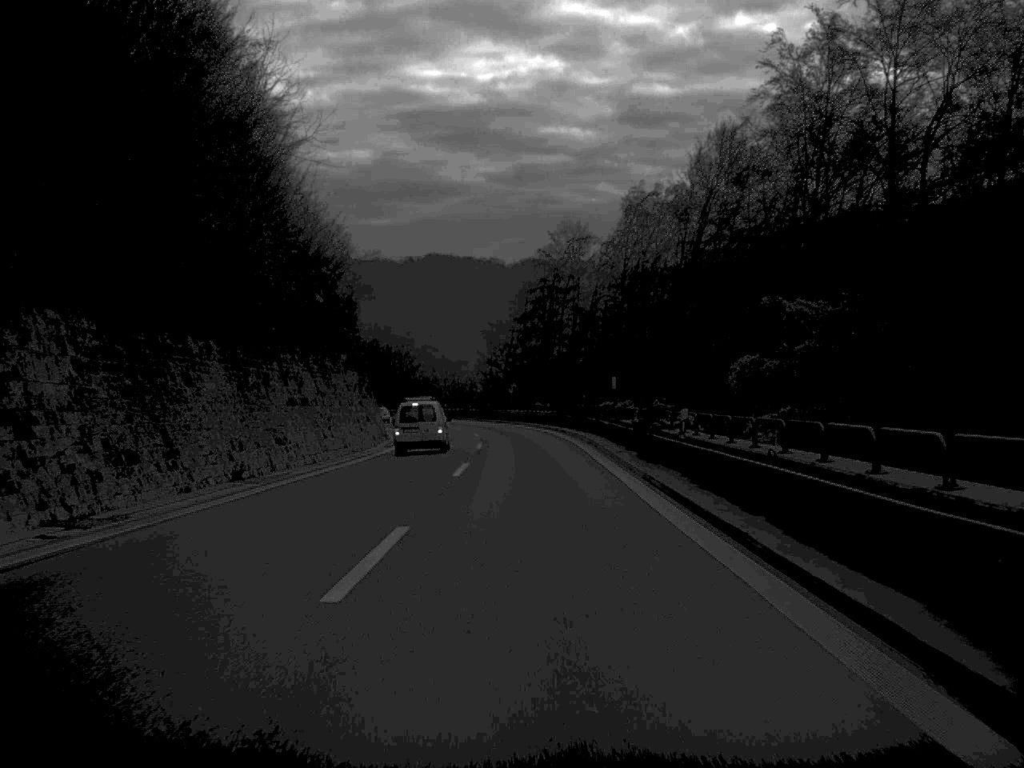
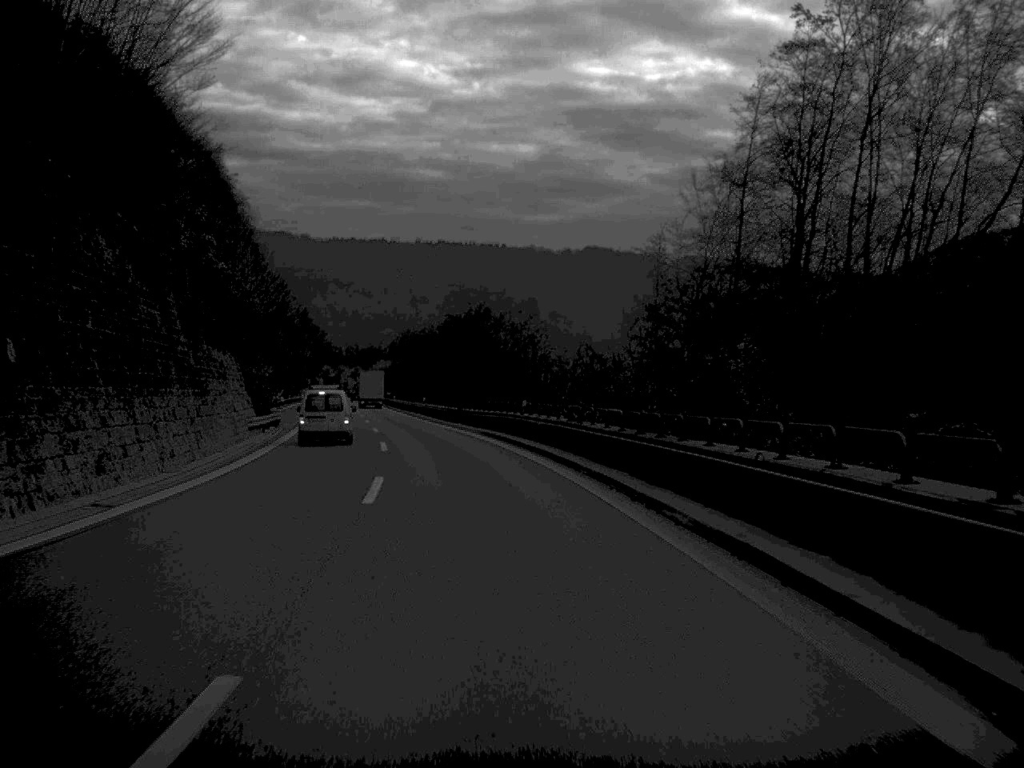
(-2.5, +80.4) m; -7°
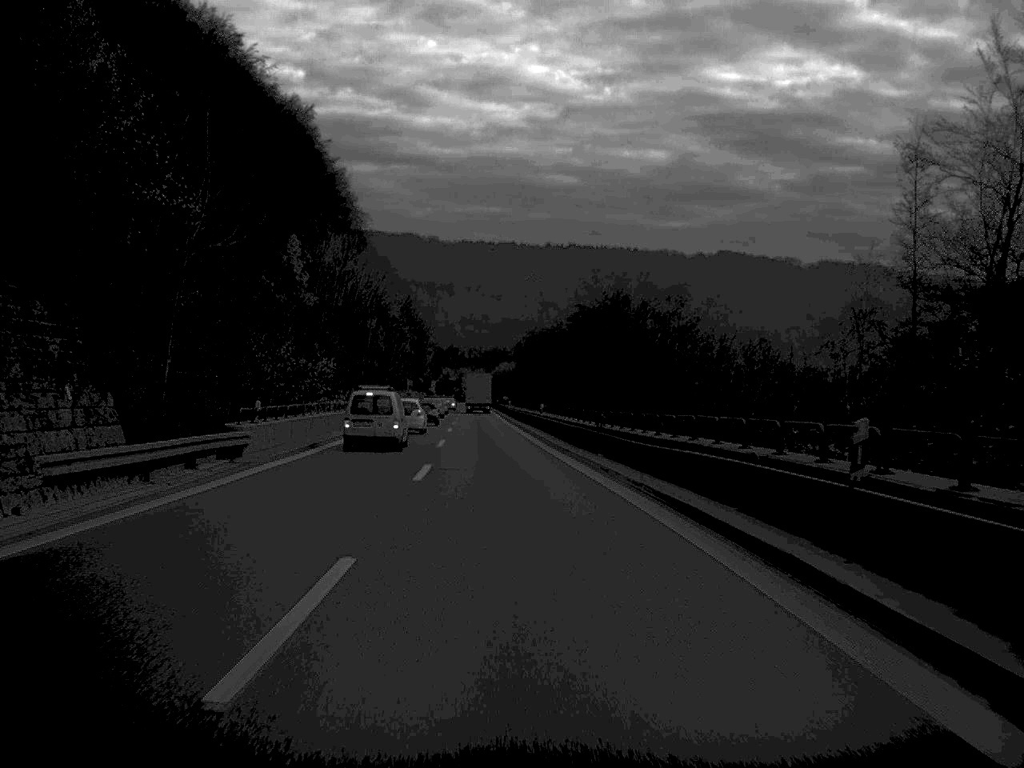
(-1.6, +30.2) m; -6°
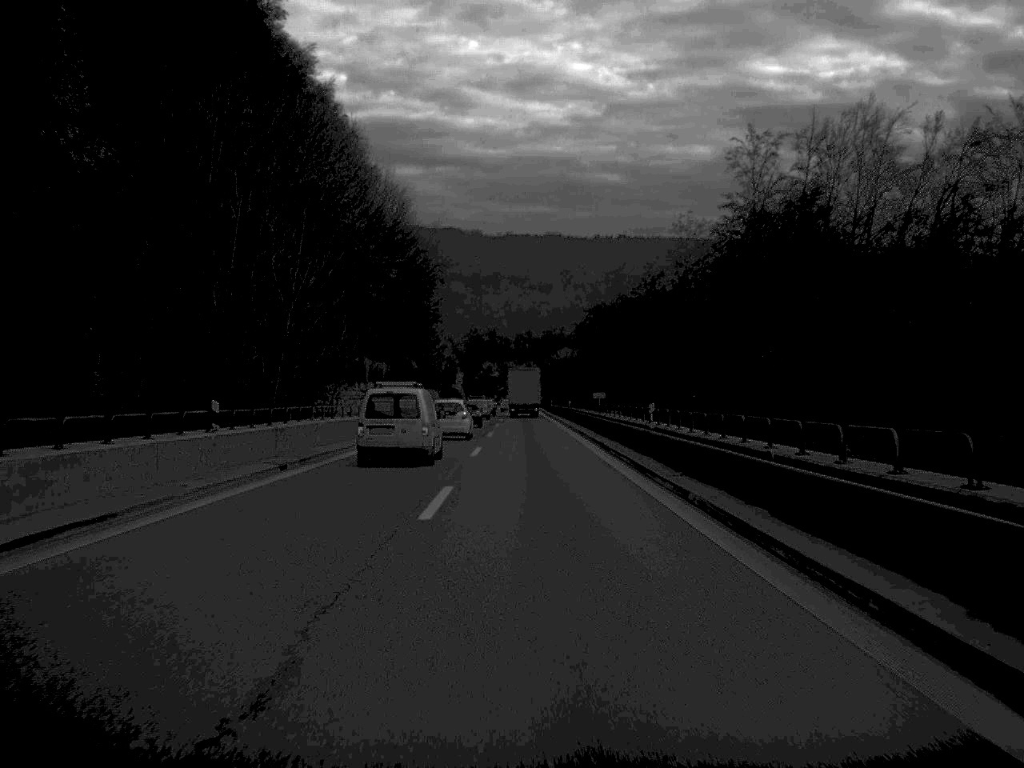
(-2.9, +79.2) m; -2°
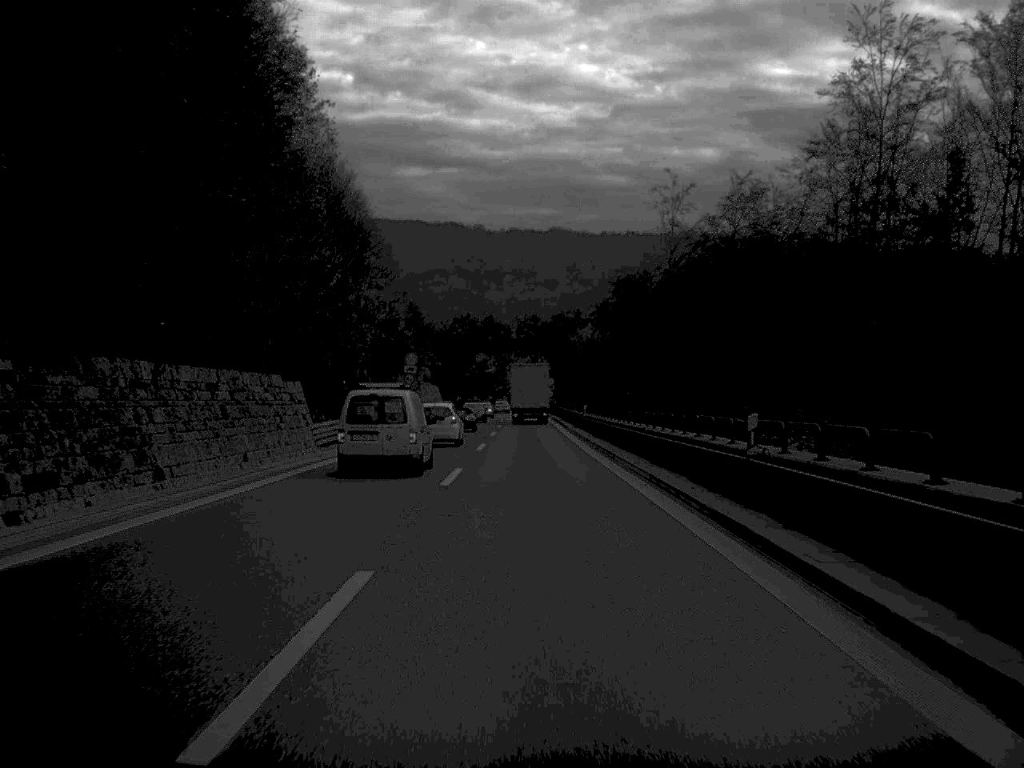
(-0.1, +64.2) m; 0°
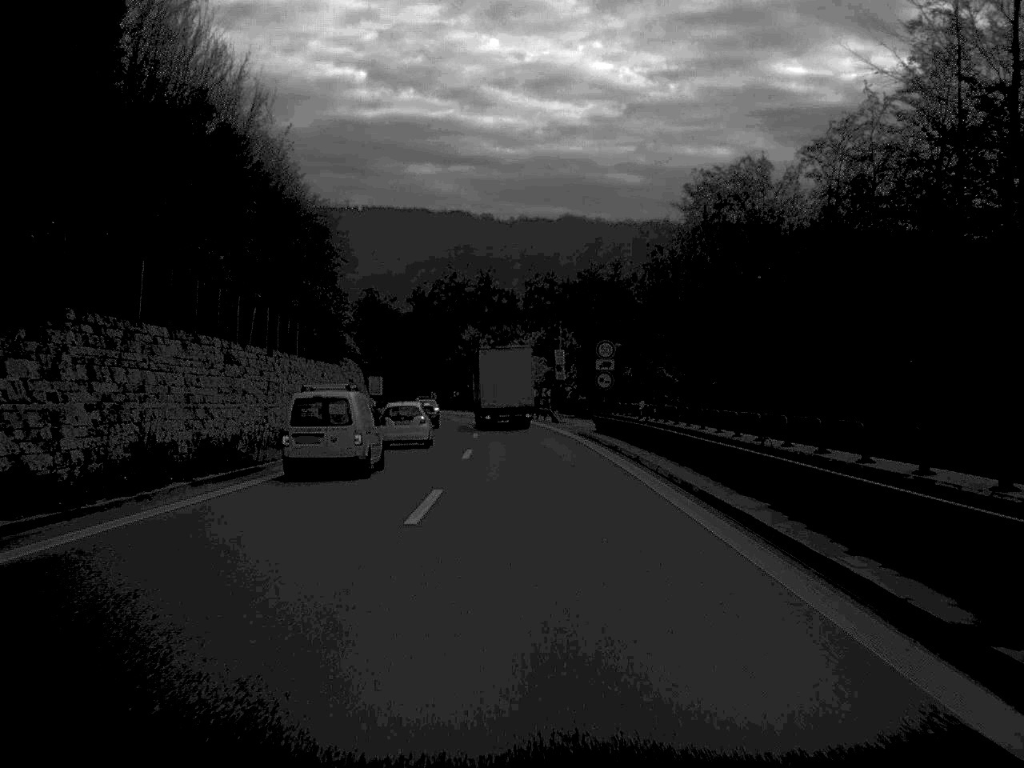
(-0.1, +78.8) m; 0°
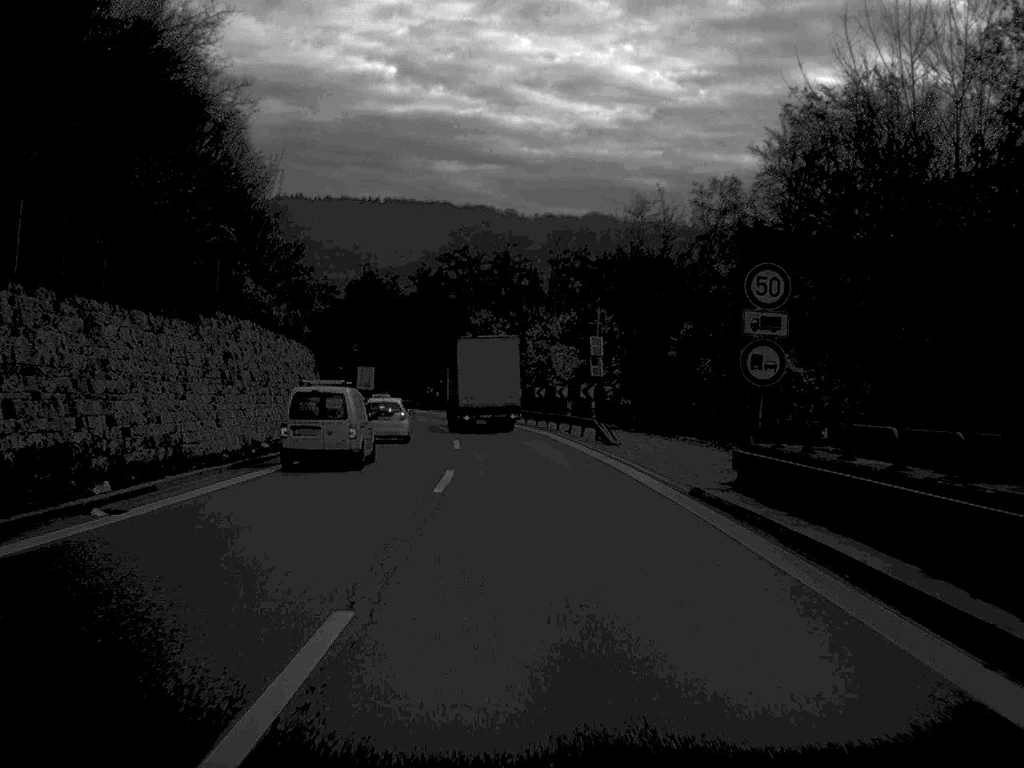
(-0.2, +30.7) m; -1°
